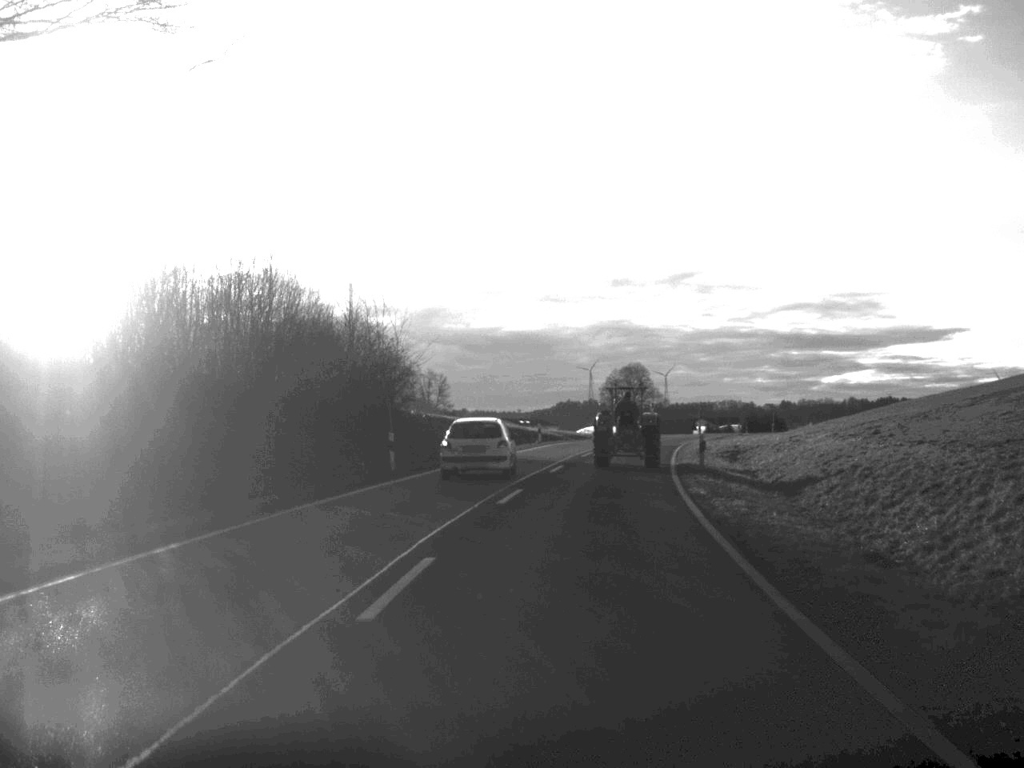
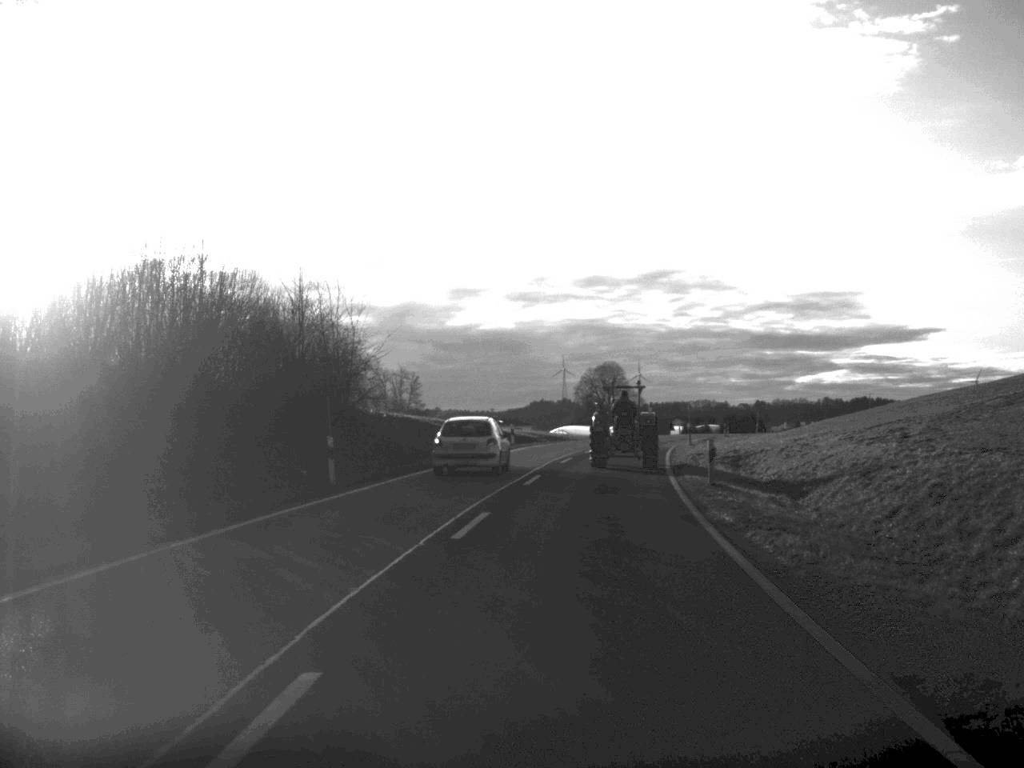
(+0.1, +6.0) m; +1°
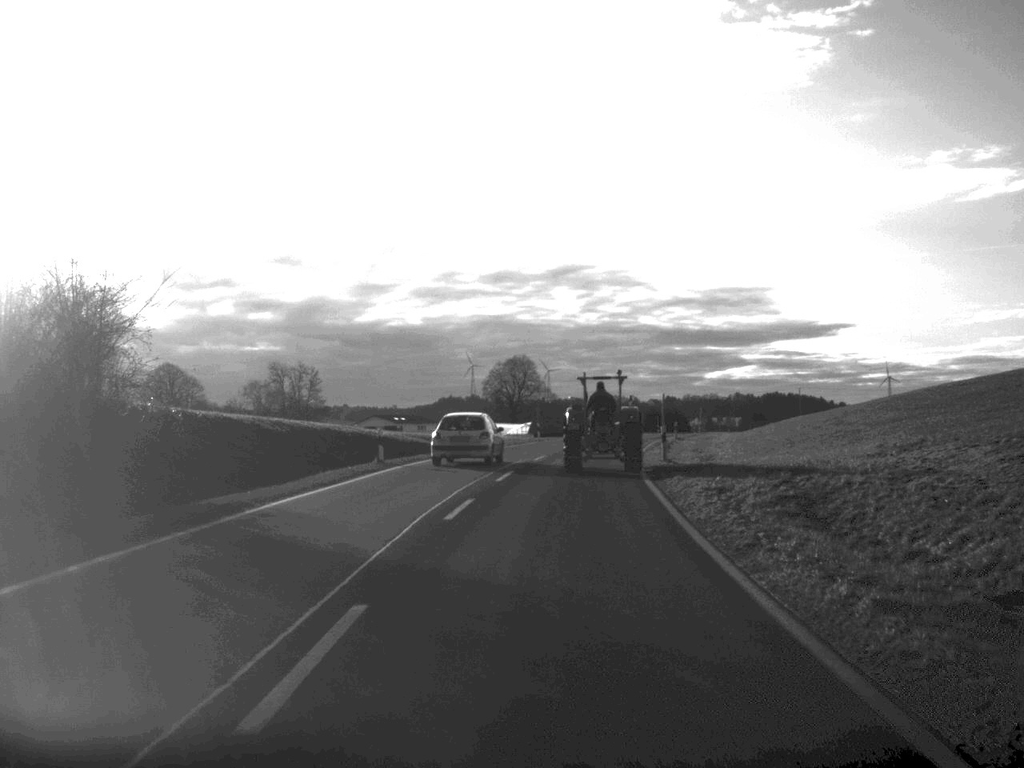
(+0.8, +21.1) m; +4°
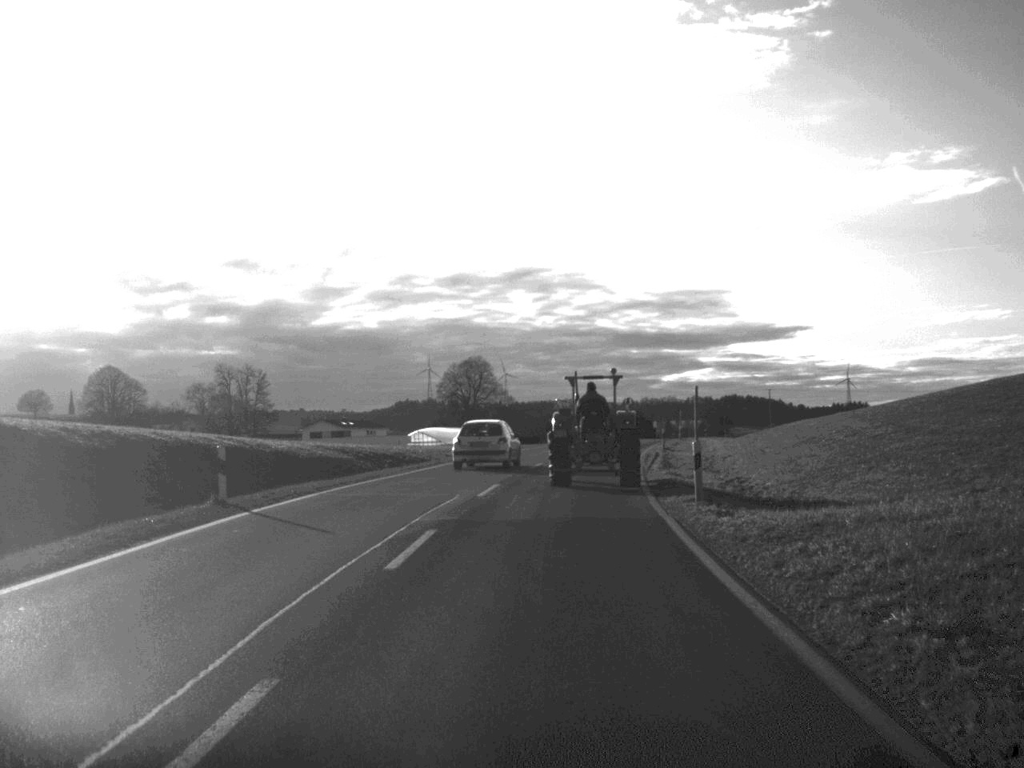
(+0.2, +14.5) m; +2°
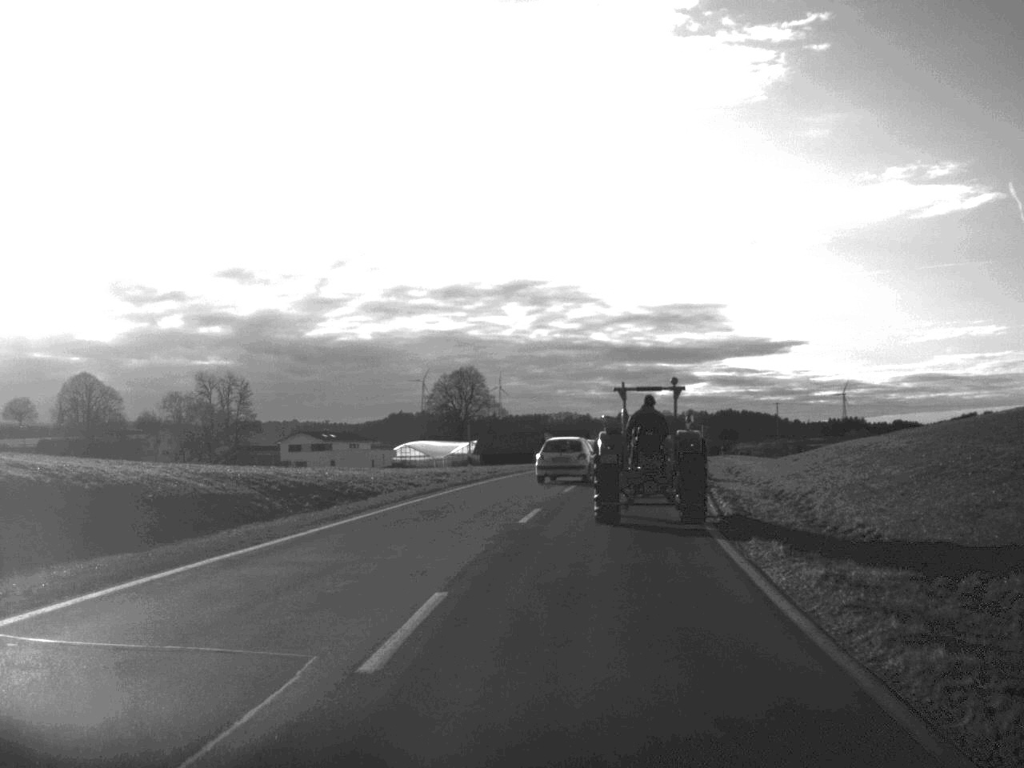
(+0.1, +15.3) m; 0°
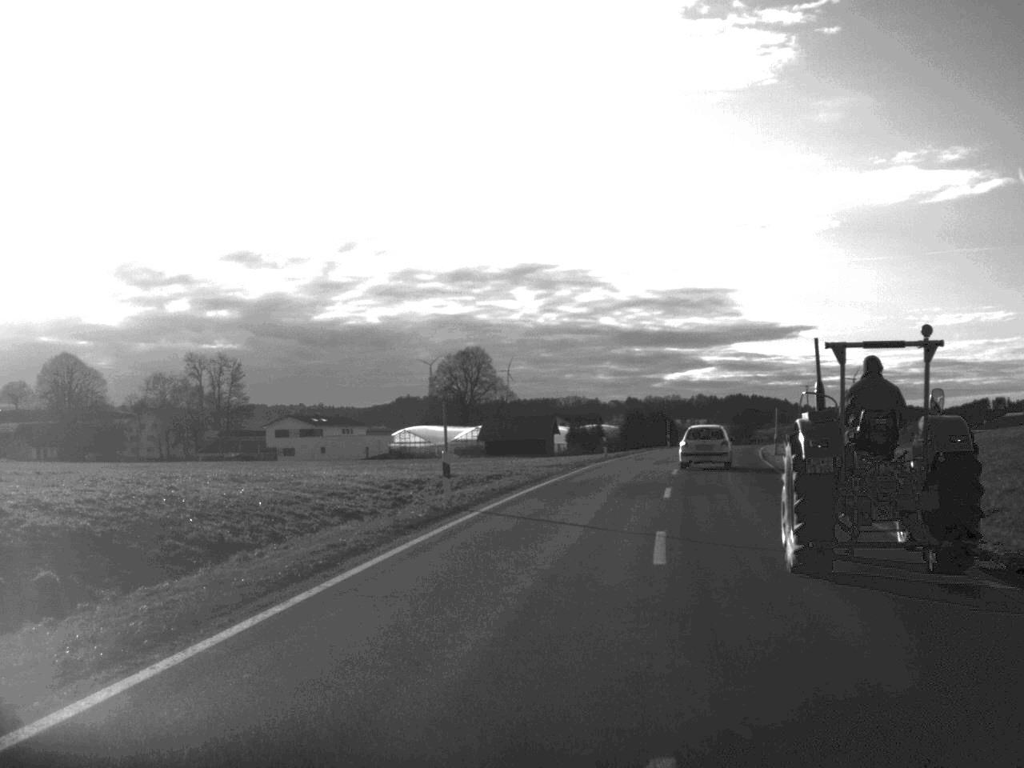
(-0.3, +20.1) m; 0°
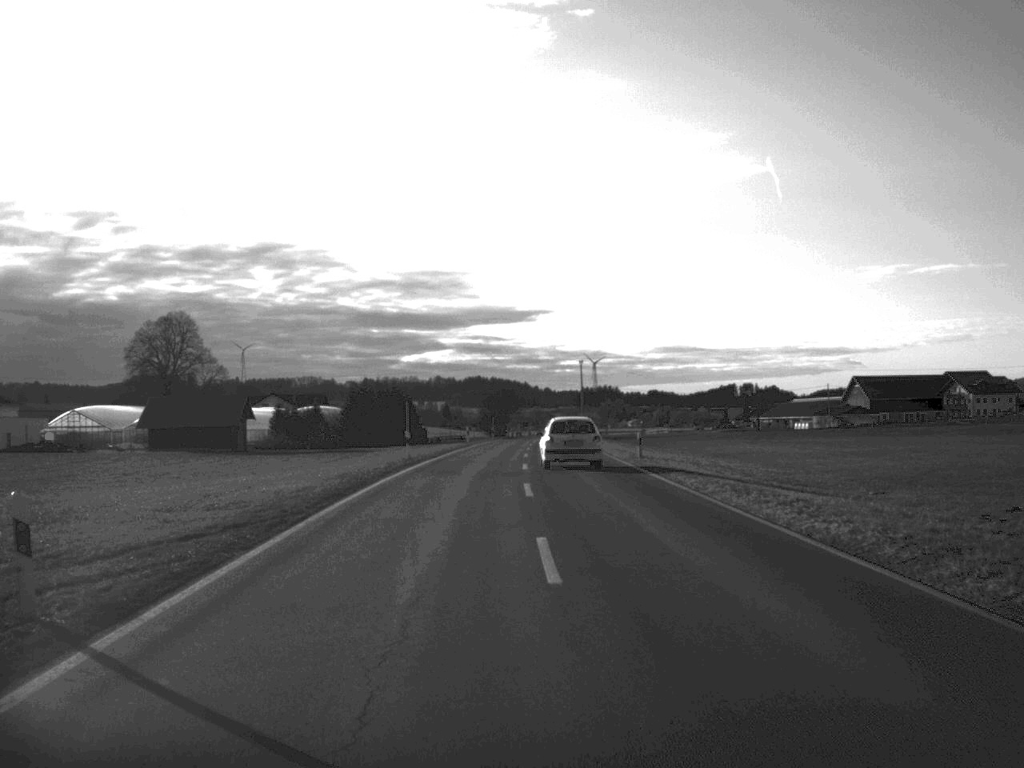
(+5.2, +49.7) m; +12°
